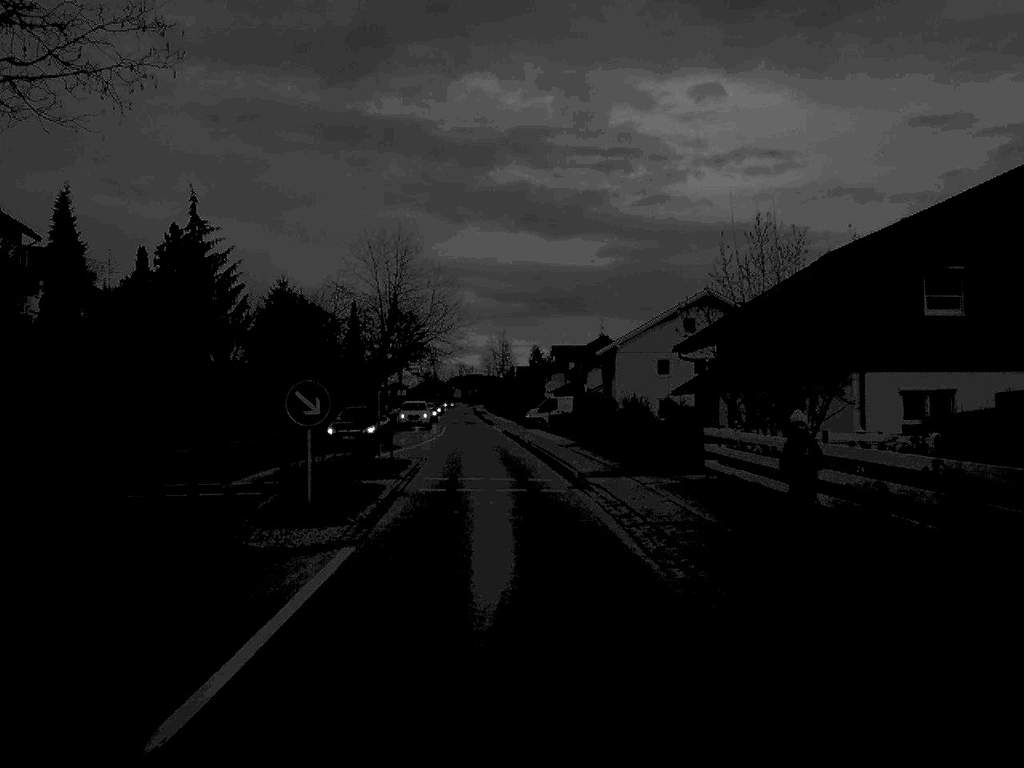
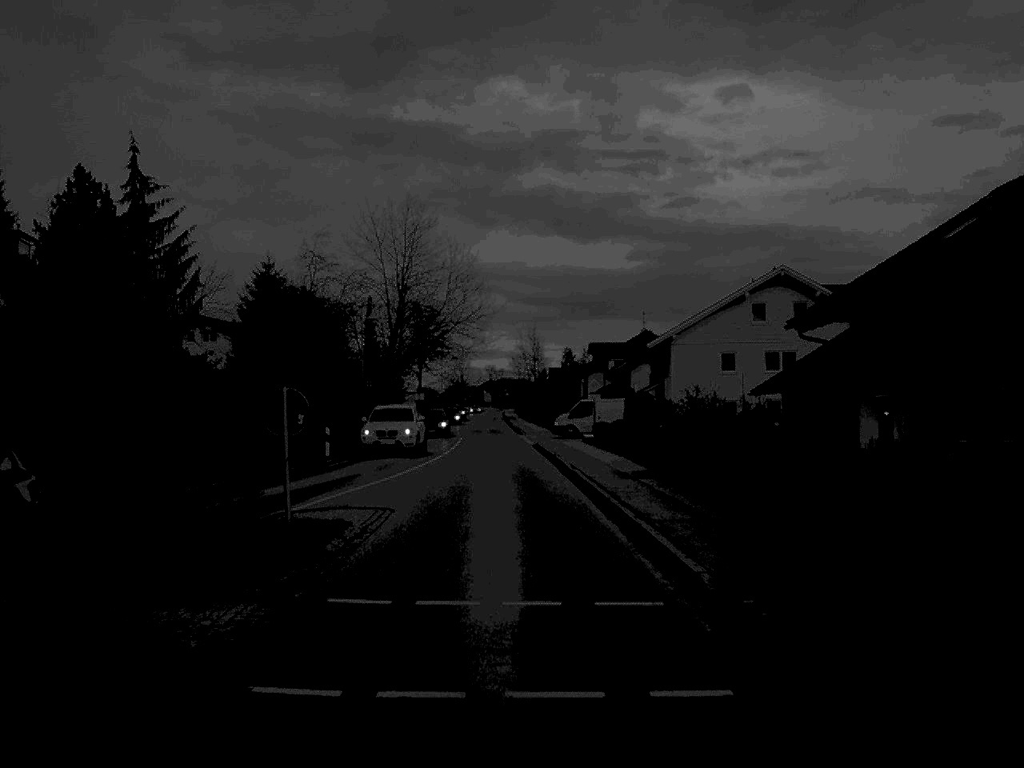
(-0.2, +15.5) m; -1°
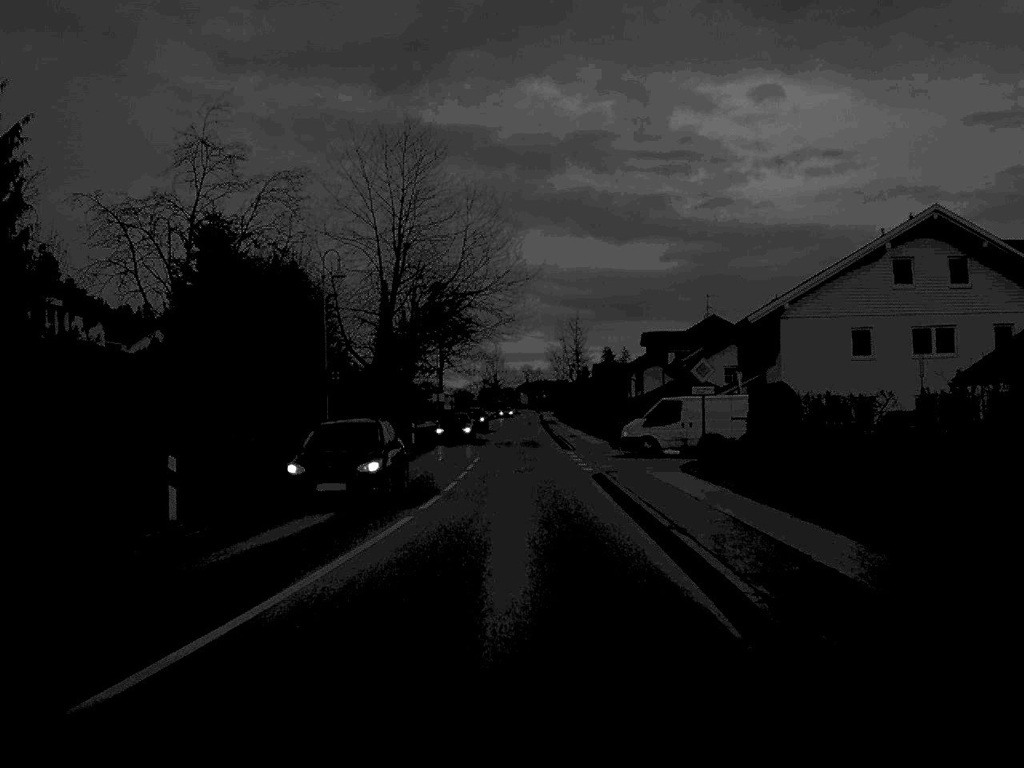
(-0.4, +21.8) m; -2°
